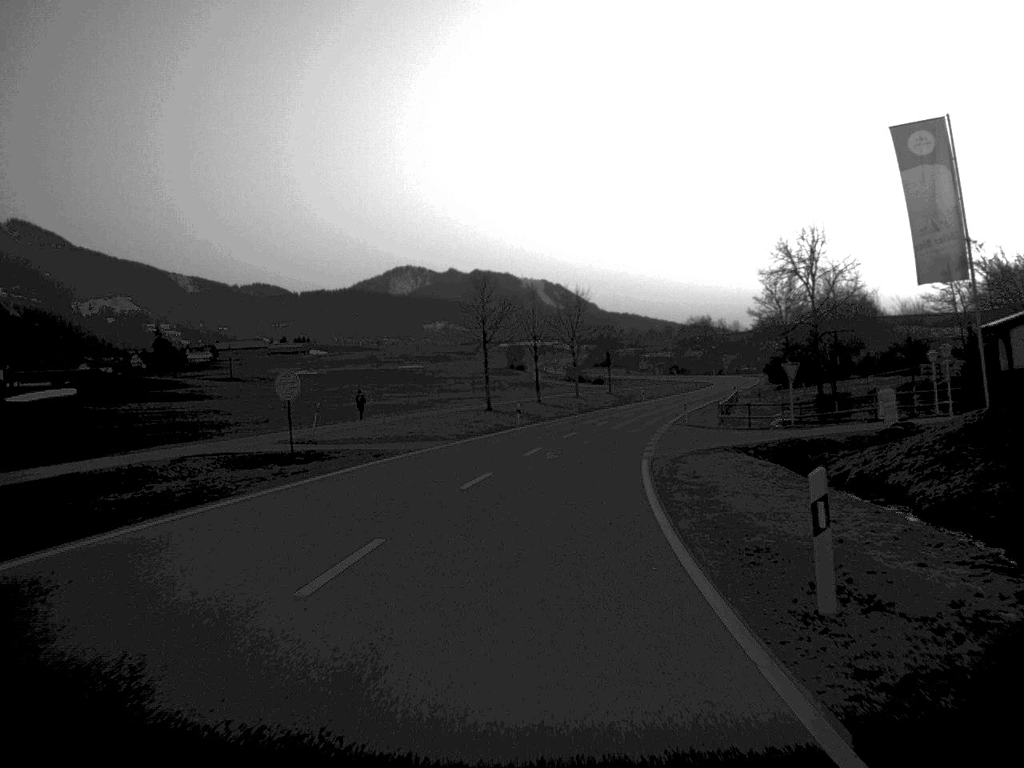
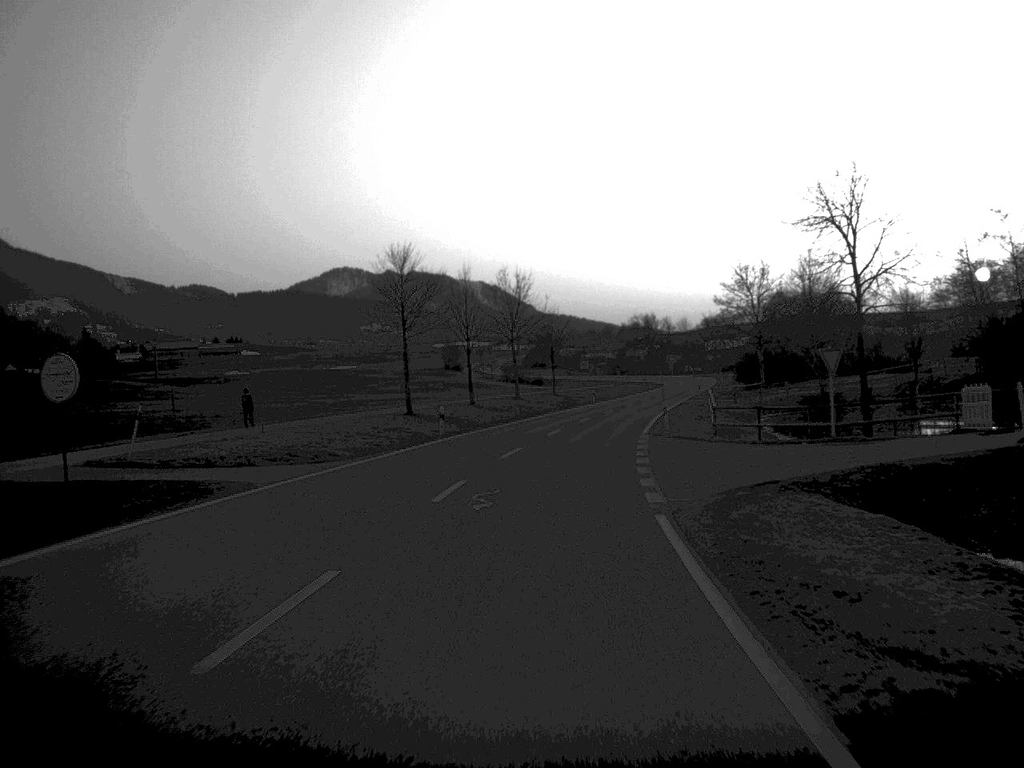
(+0.4, +14.8) m; +3°
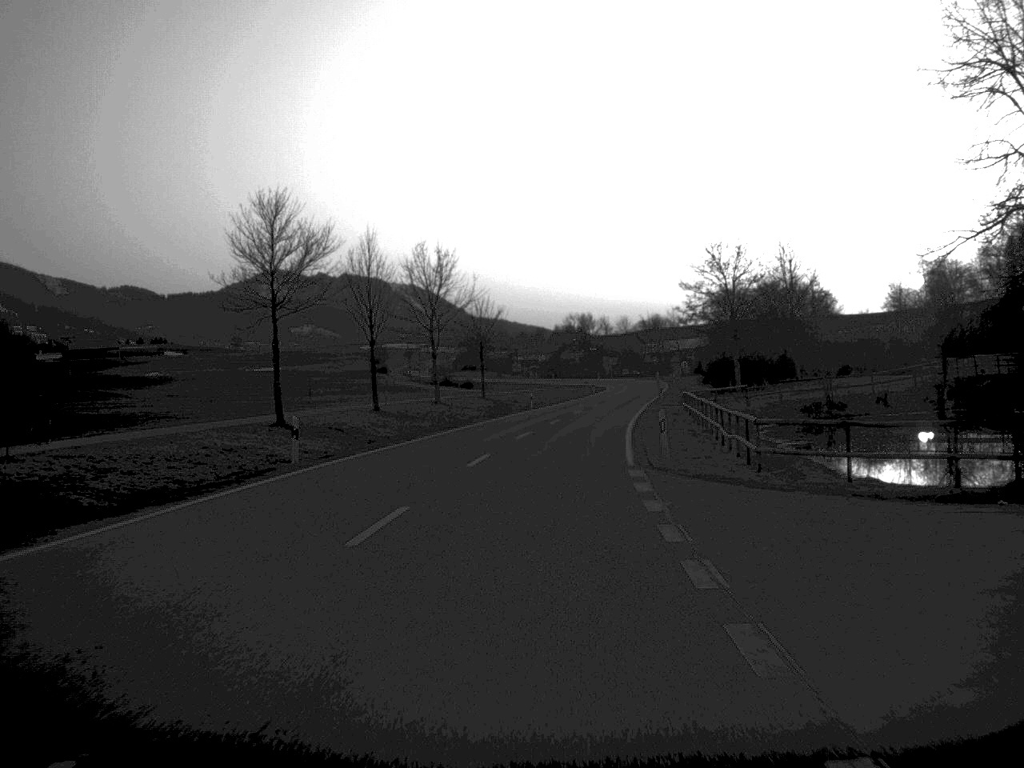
(+0.5, +17.4) m; +3°
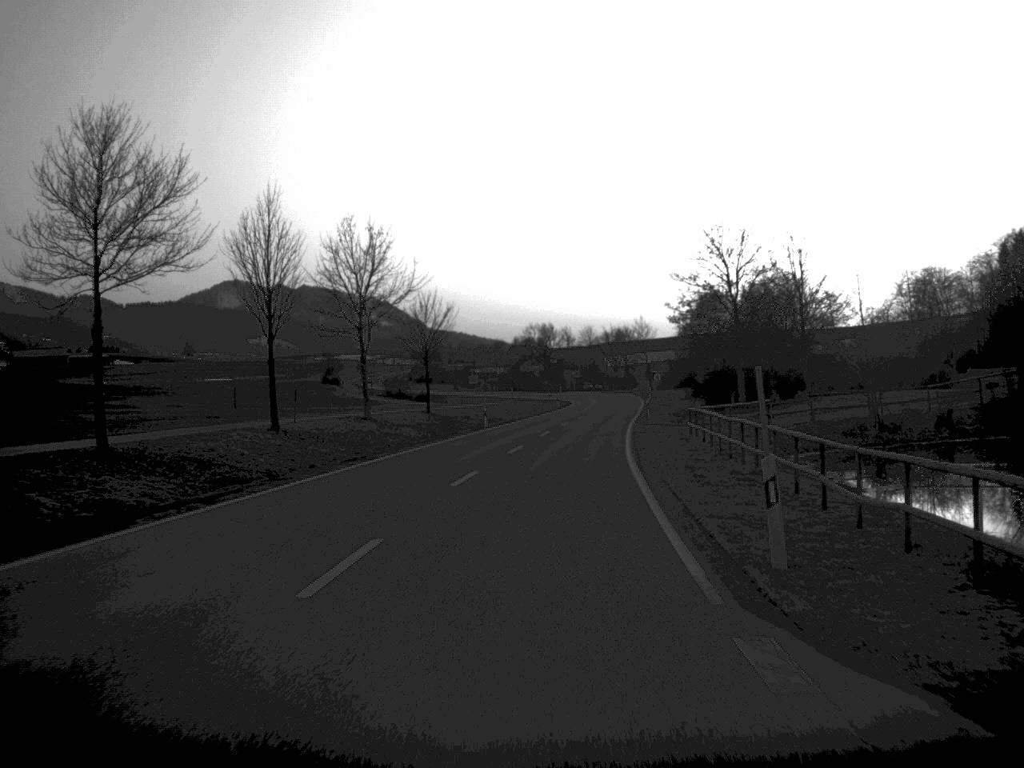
(+0.2, +15.2) m; +2°
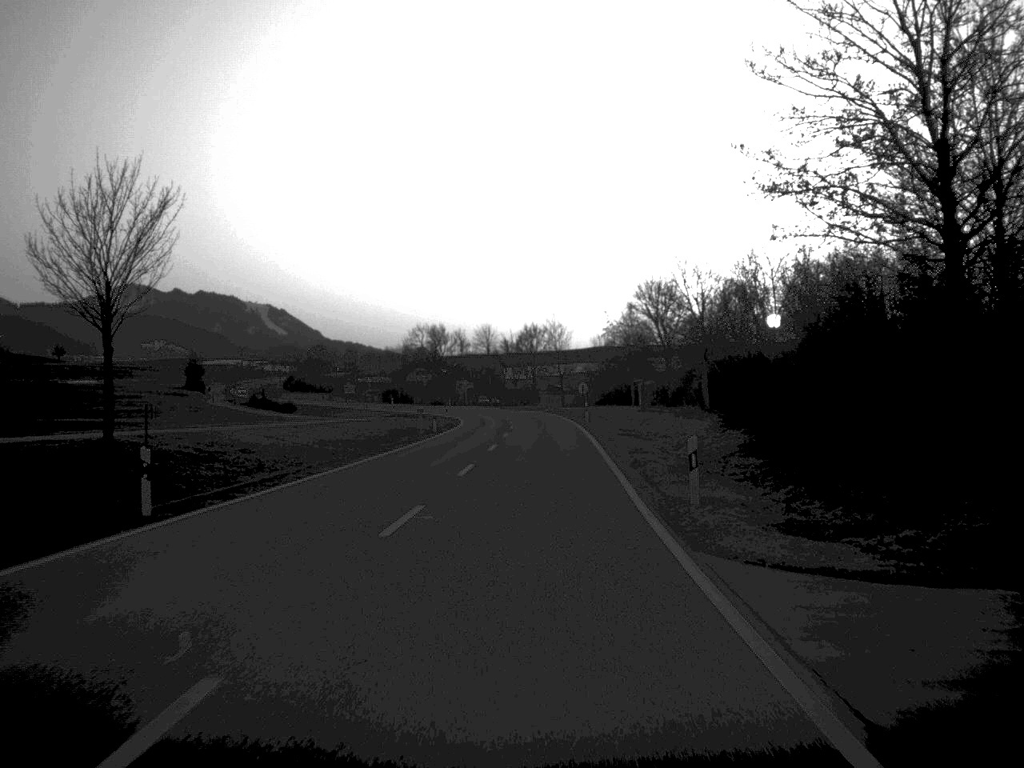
(+2.0, +43.2) m; +5°
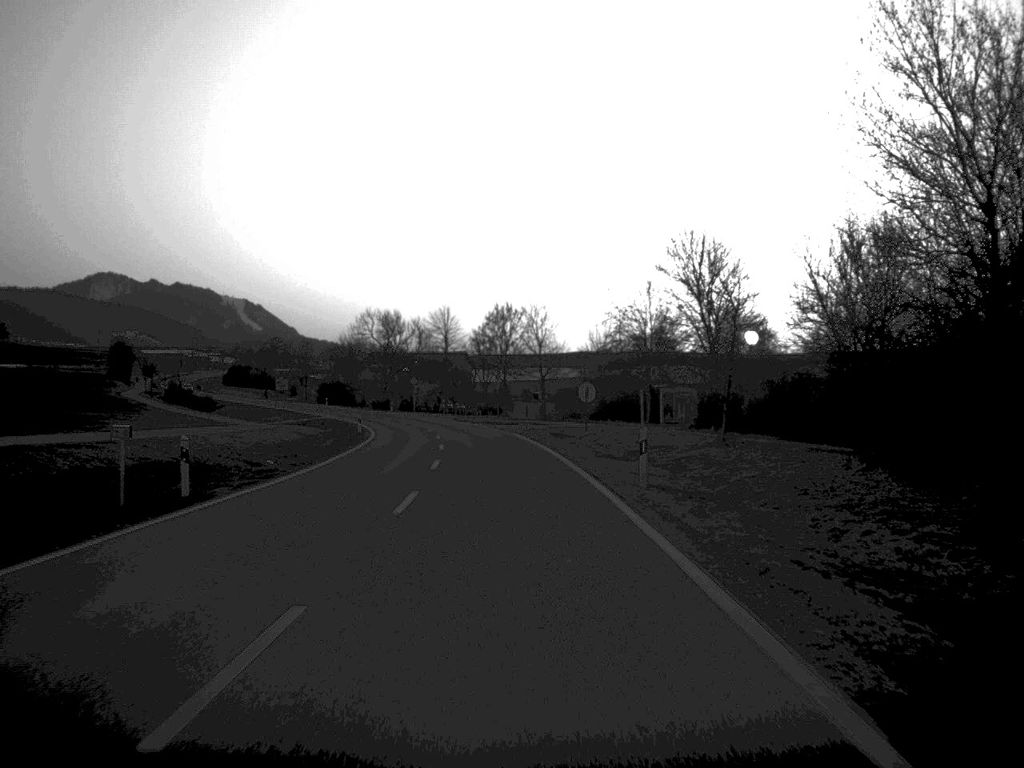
(+0.7, +44.8) m; +1°
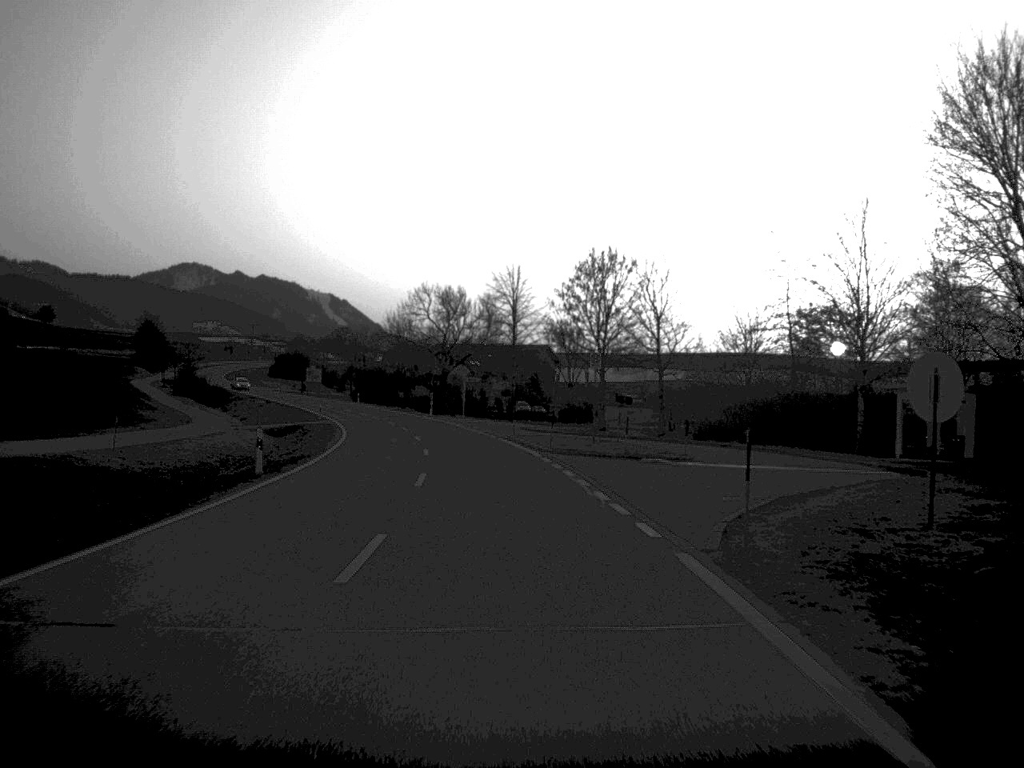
(-1.3, +42.6) m; -4°
